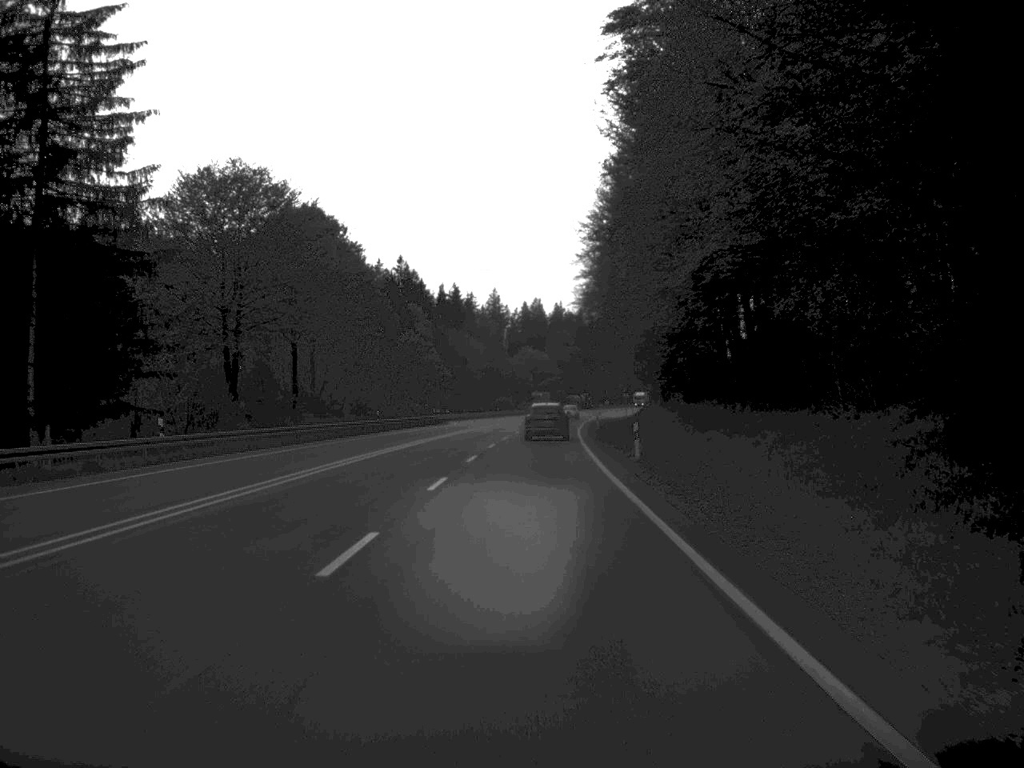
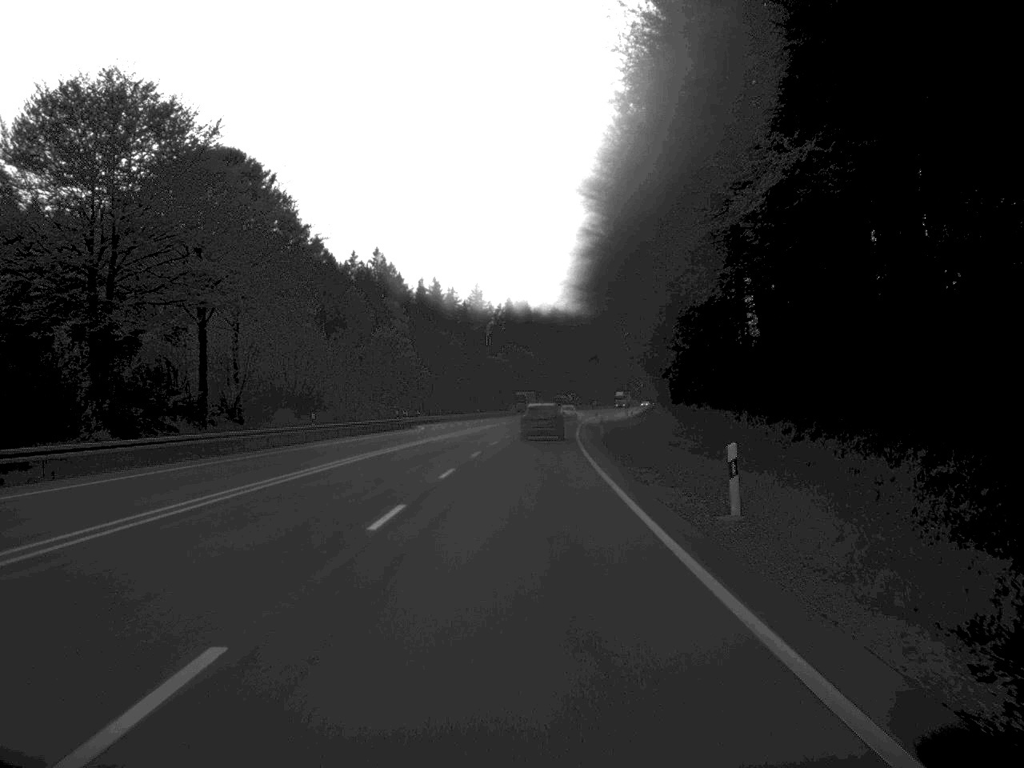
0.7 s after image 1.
(+0.1, +19.2) m; +1°
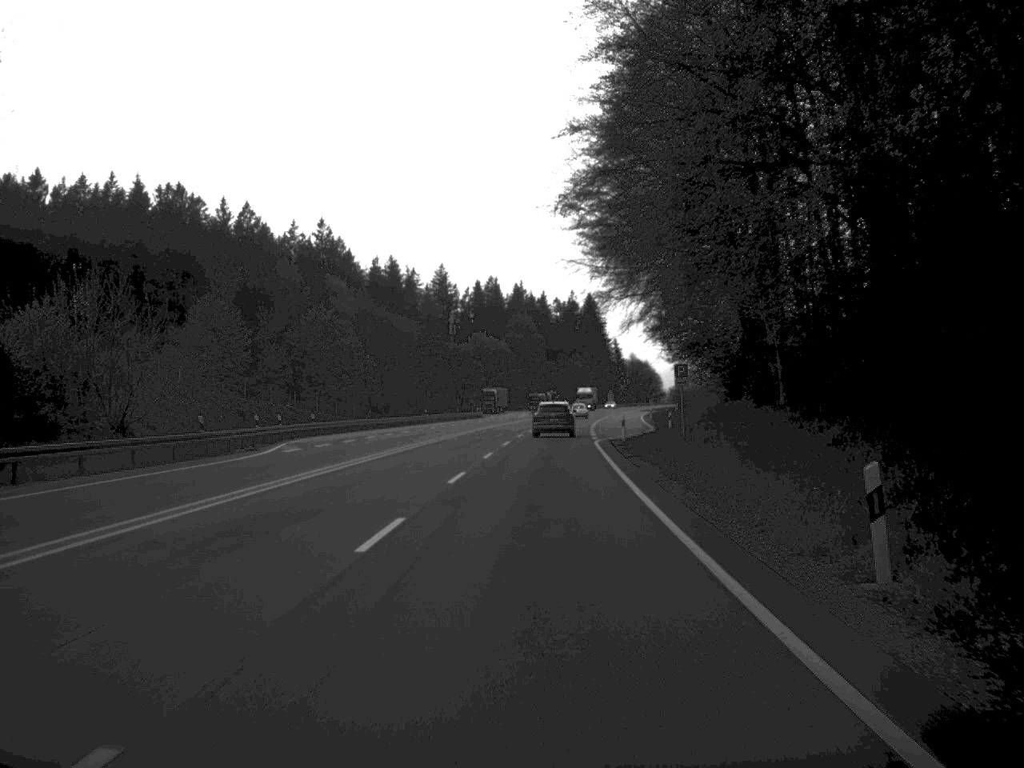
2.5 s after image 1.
(+0.4, +49.9) m; +1°
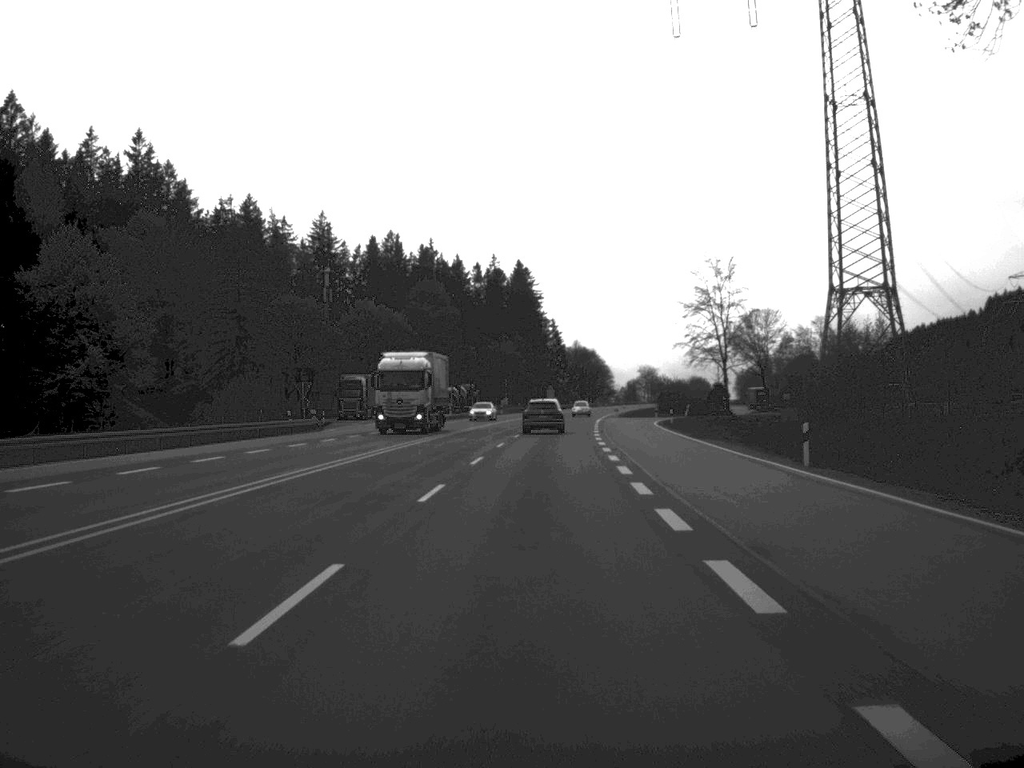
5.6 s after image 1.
(+2.8, +88.2) m; +3°
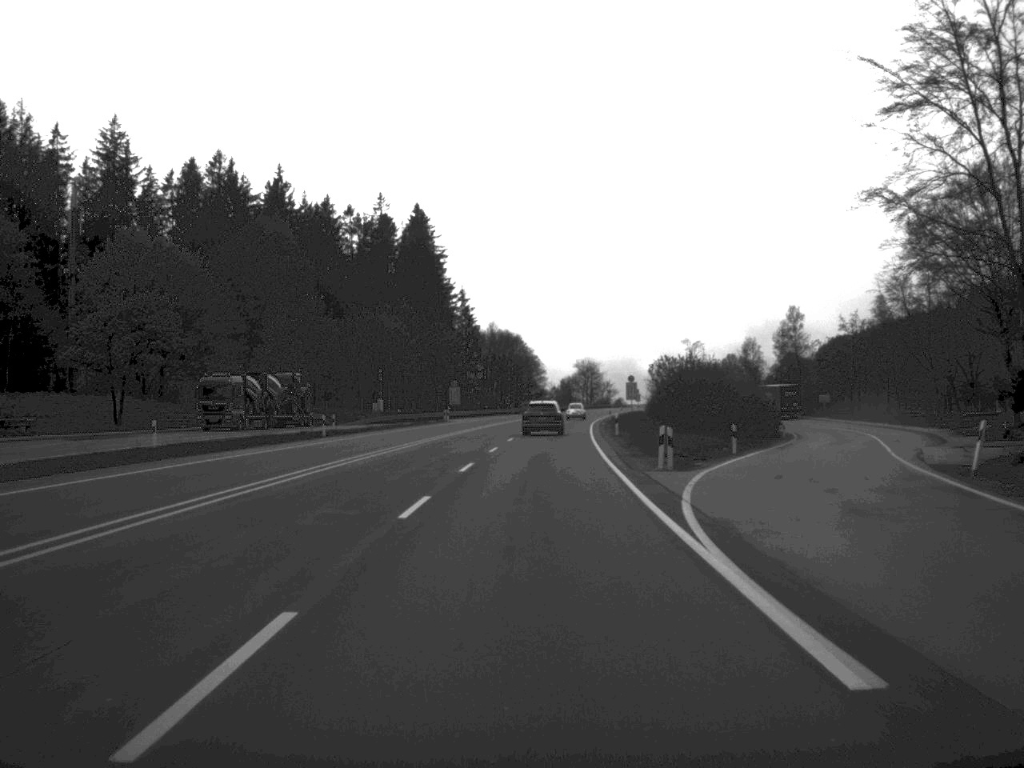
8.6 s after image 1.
(+2.8, +85.4) m; +4°
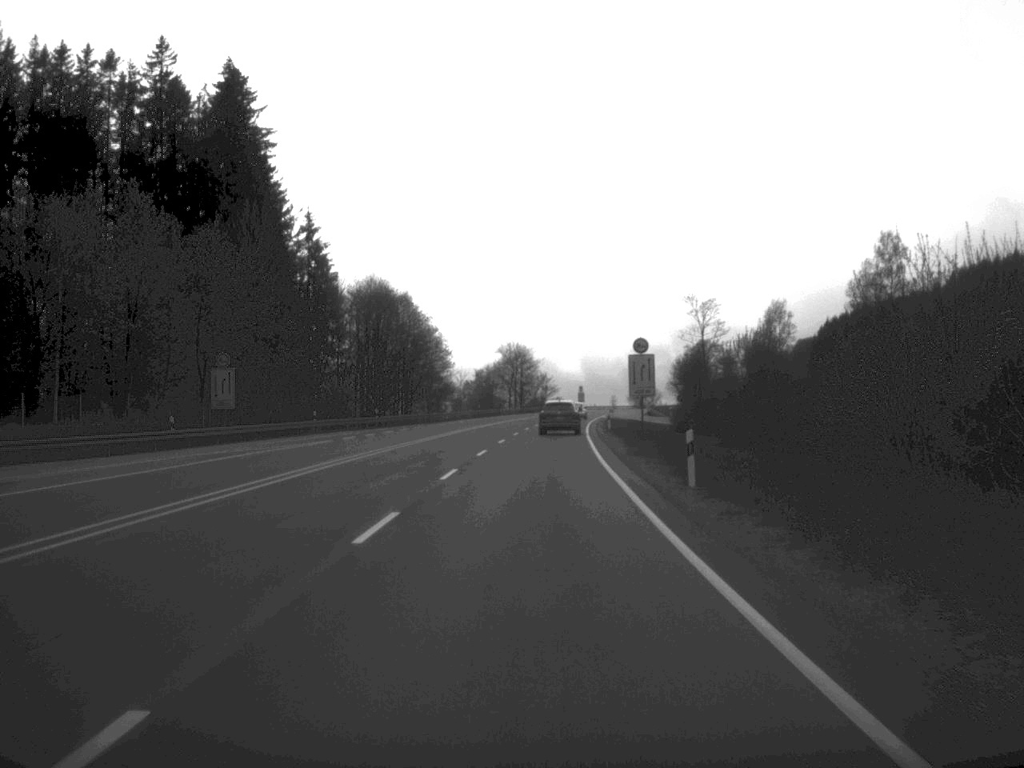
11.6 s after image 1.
(+2.6, +86.0) m; +3°
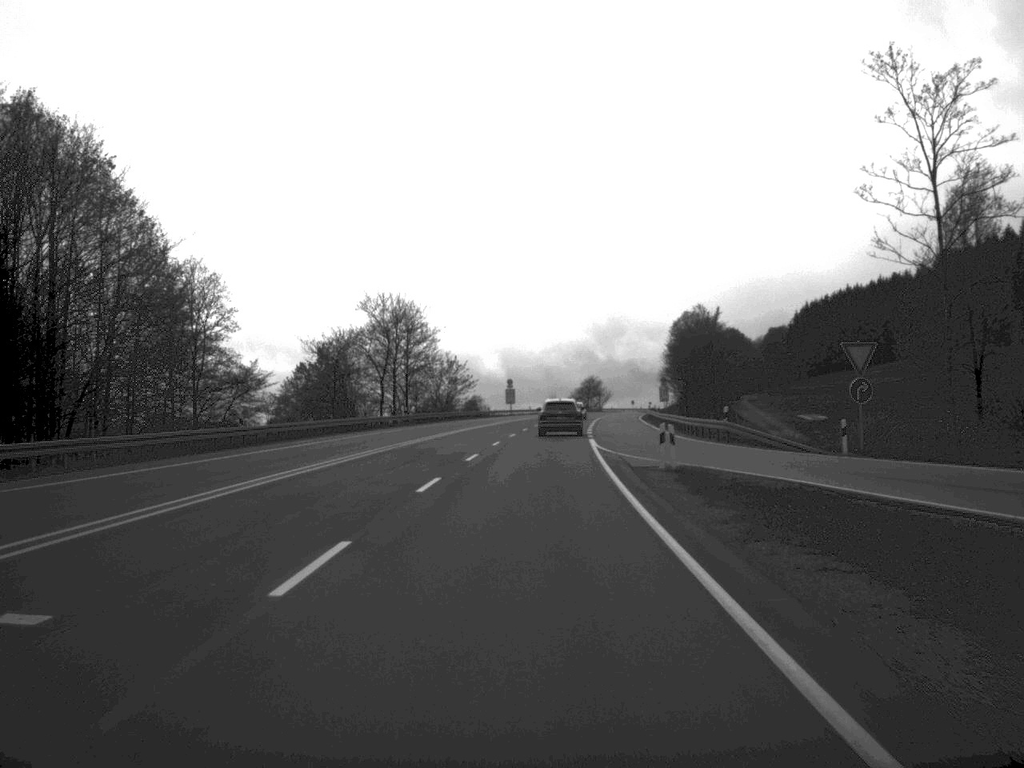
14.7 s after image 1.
(+2.6, +86.7) m; +3°
